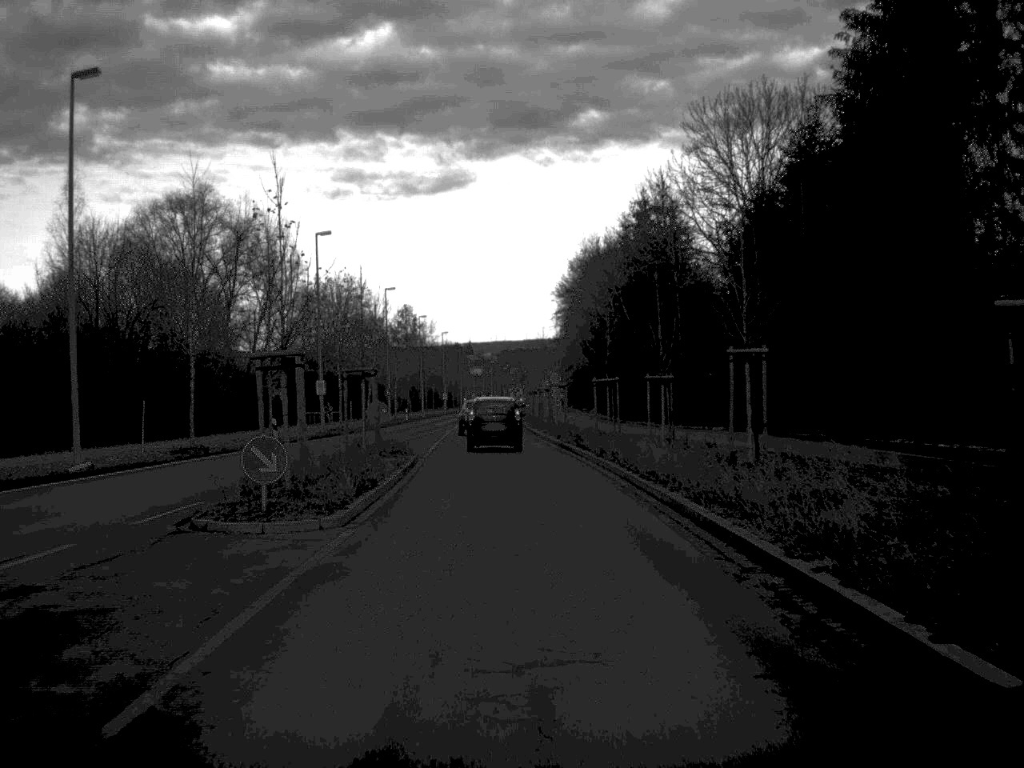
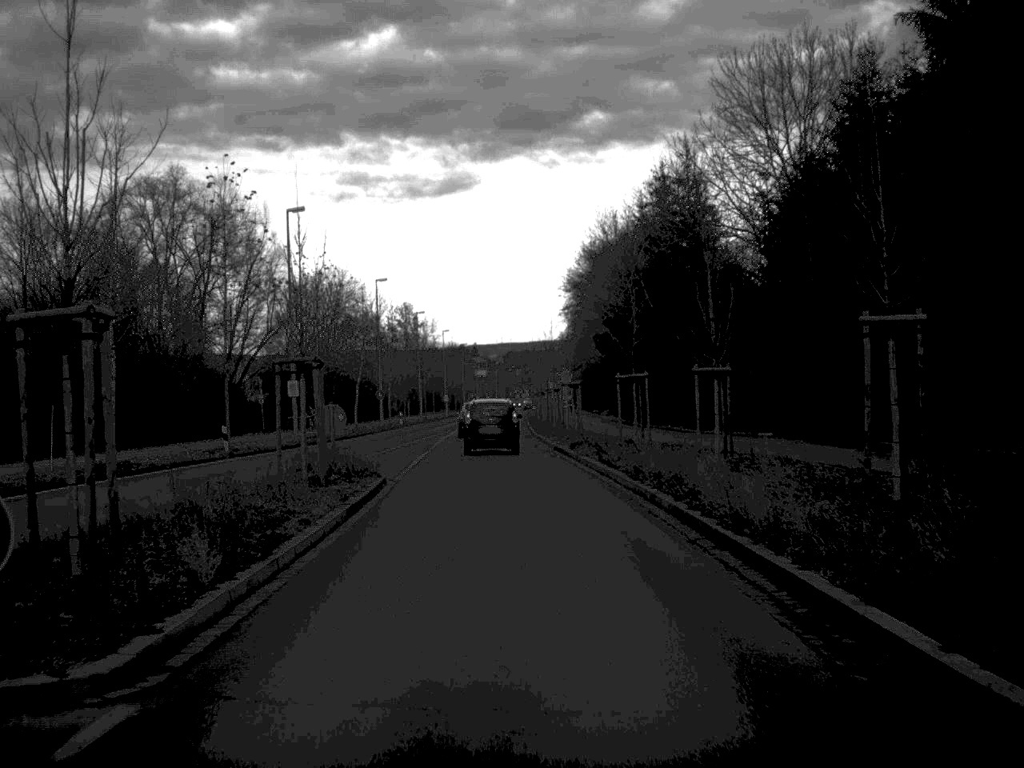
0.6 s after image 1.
(0.0, +9.0) m; 0°
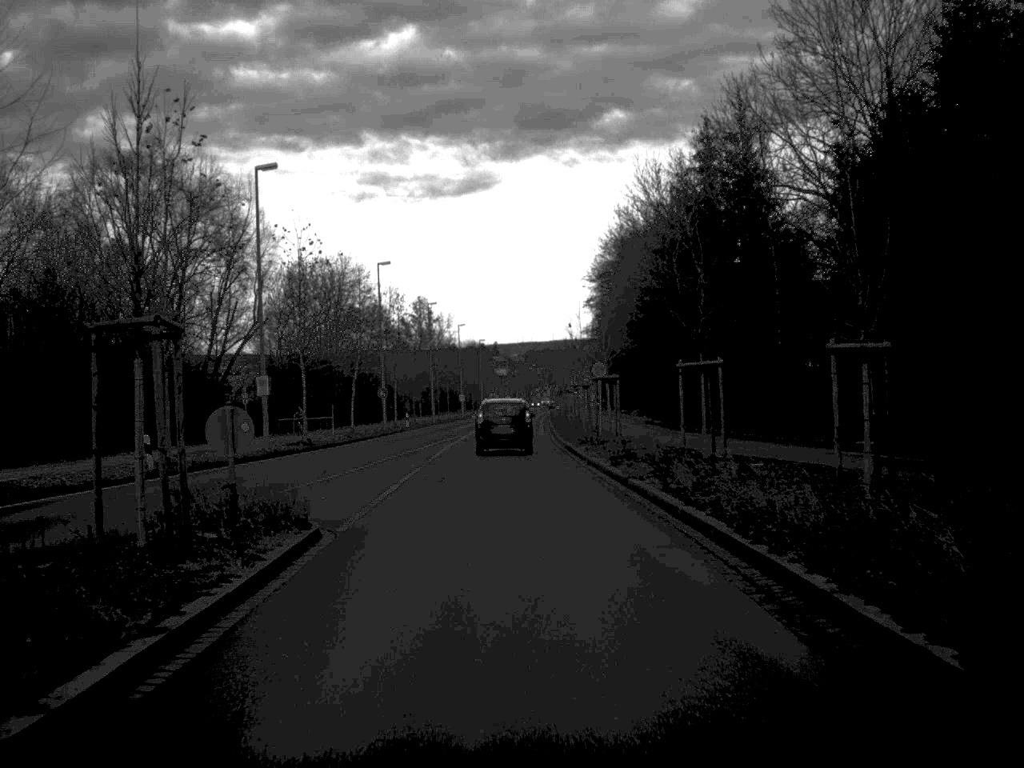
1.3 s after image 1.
(-0.1, +10.2) m; -1°
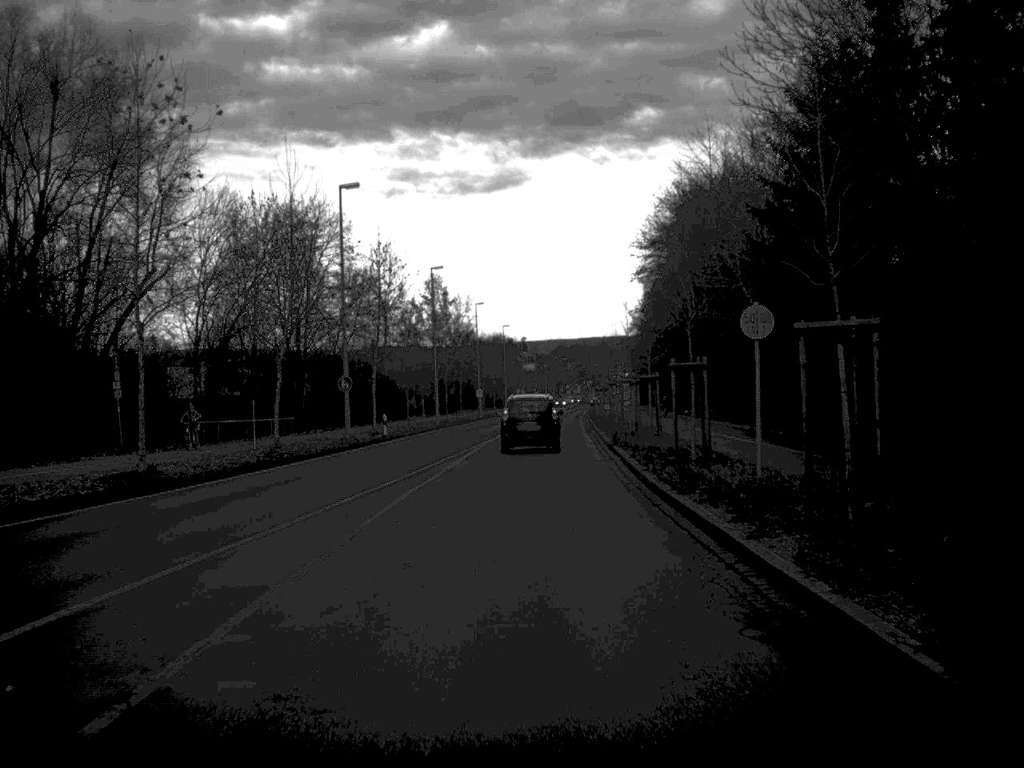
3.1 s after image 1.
(-0.4, +26.4) m; -1°
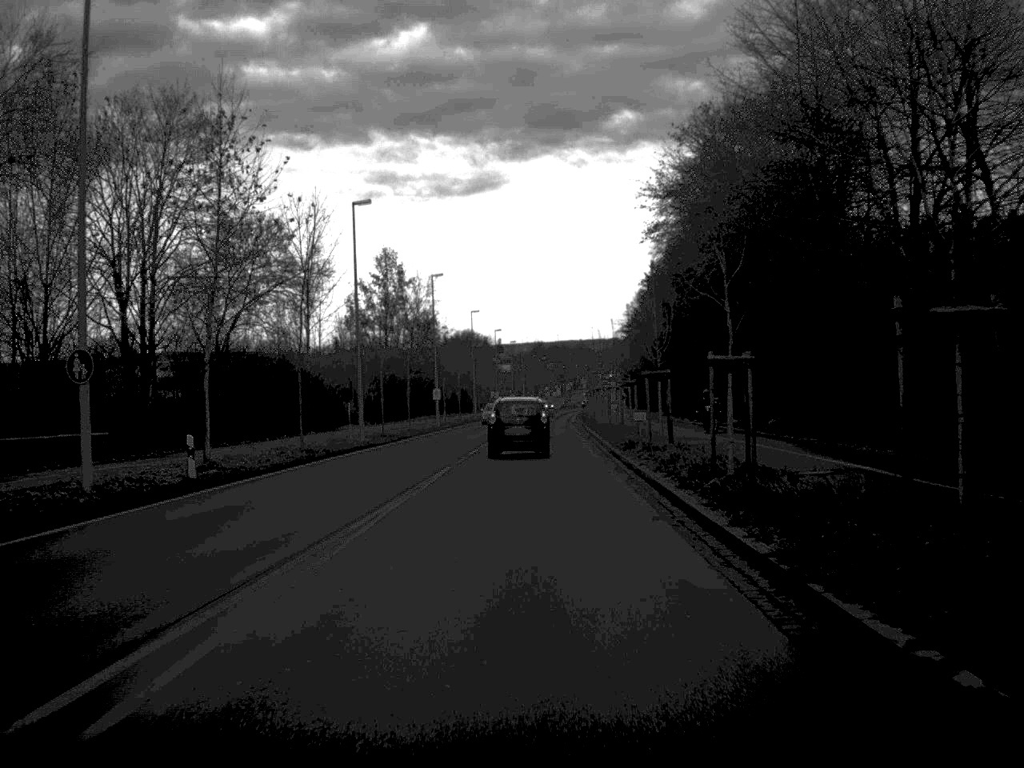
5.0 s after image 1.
(+0.2, +27.9) m; +1°
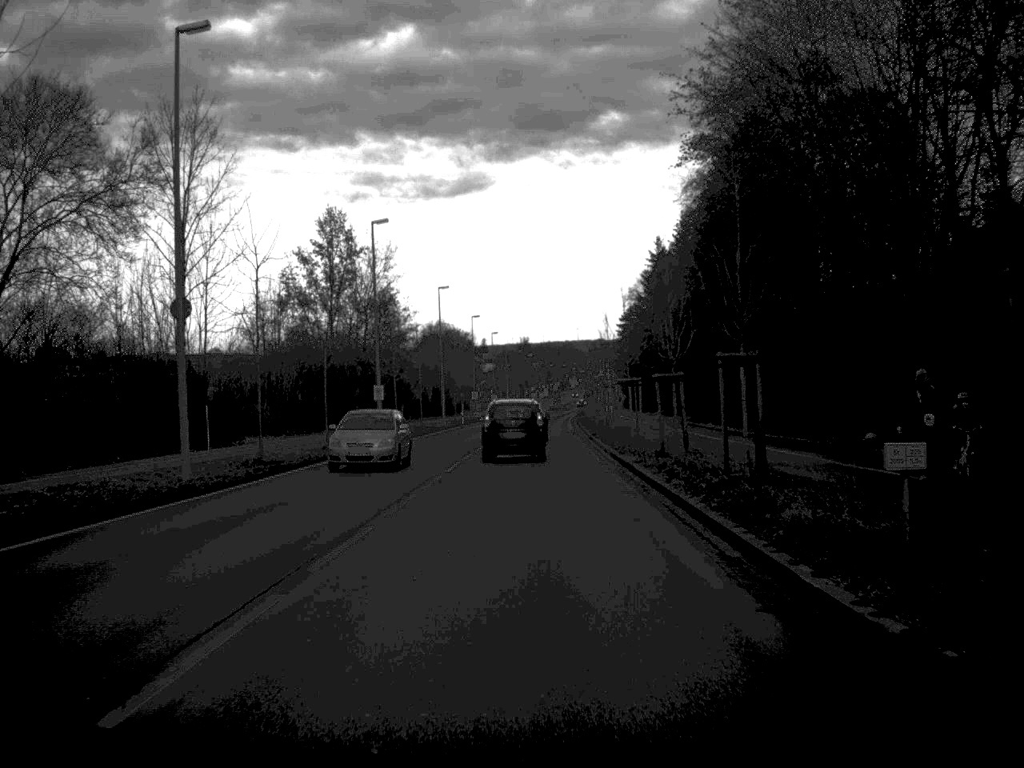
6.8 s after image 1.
(+0.1, +25.9) m; +1°
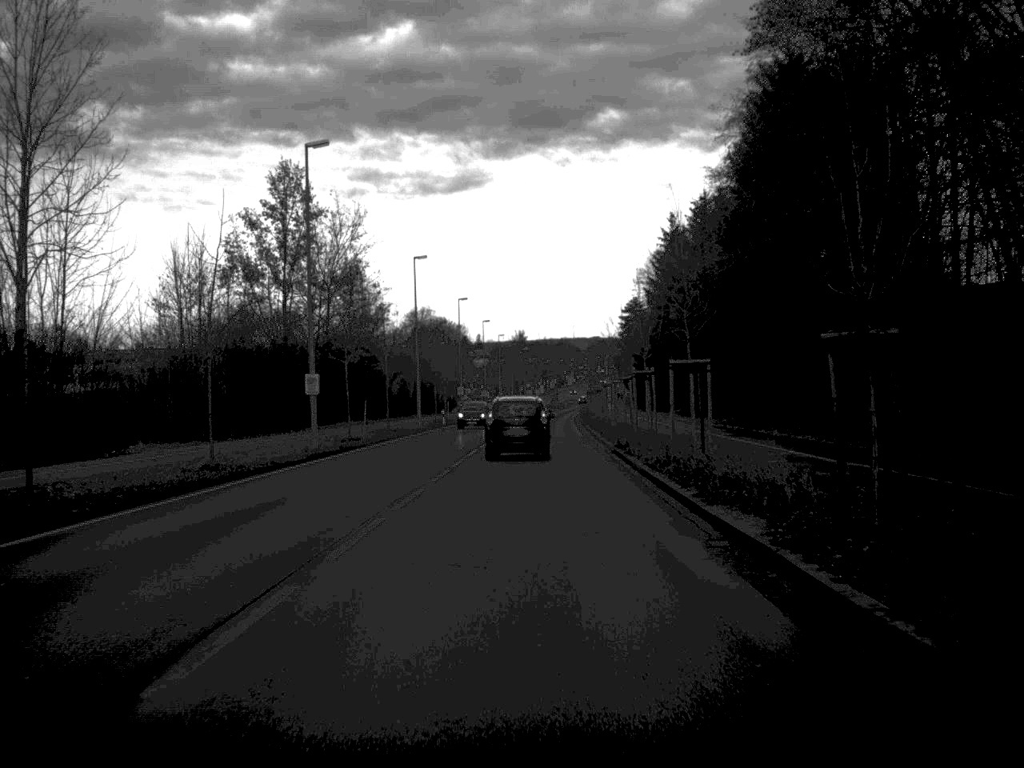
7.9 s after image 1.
(0.0, +17.2) m; 0°
